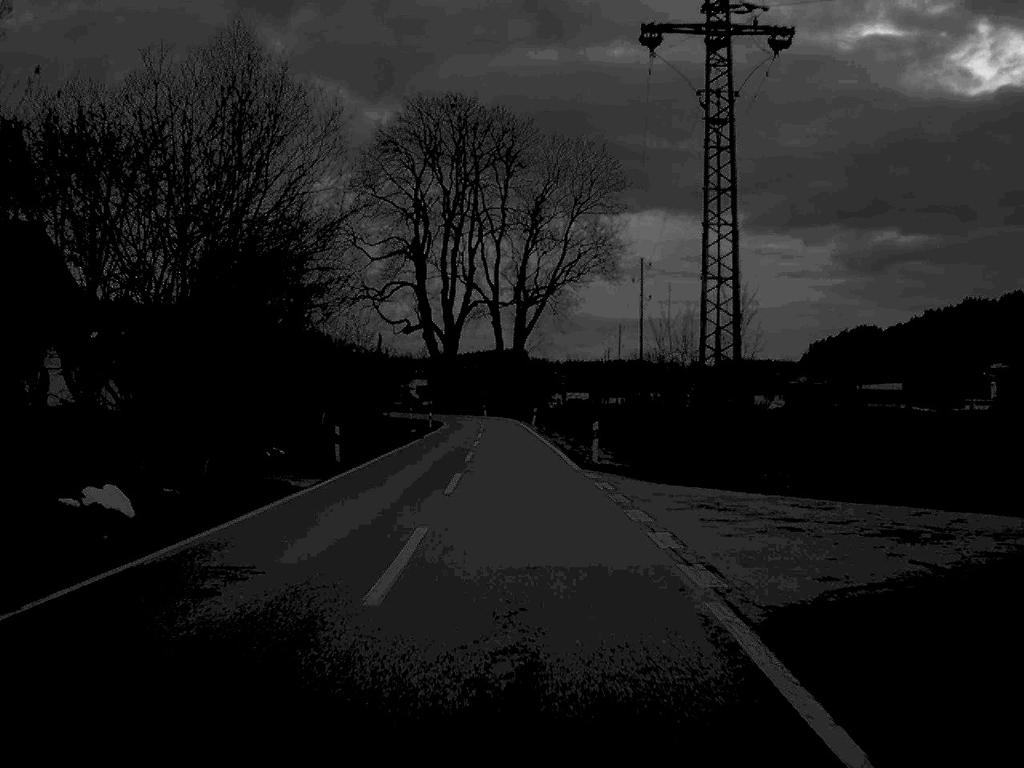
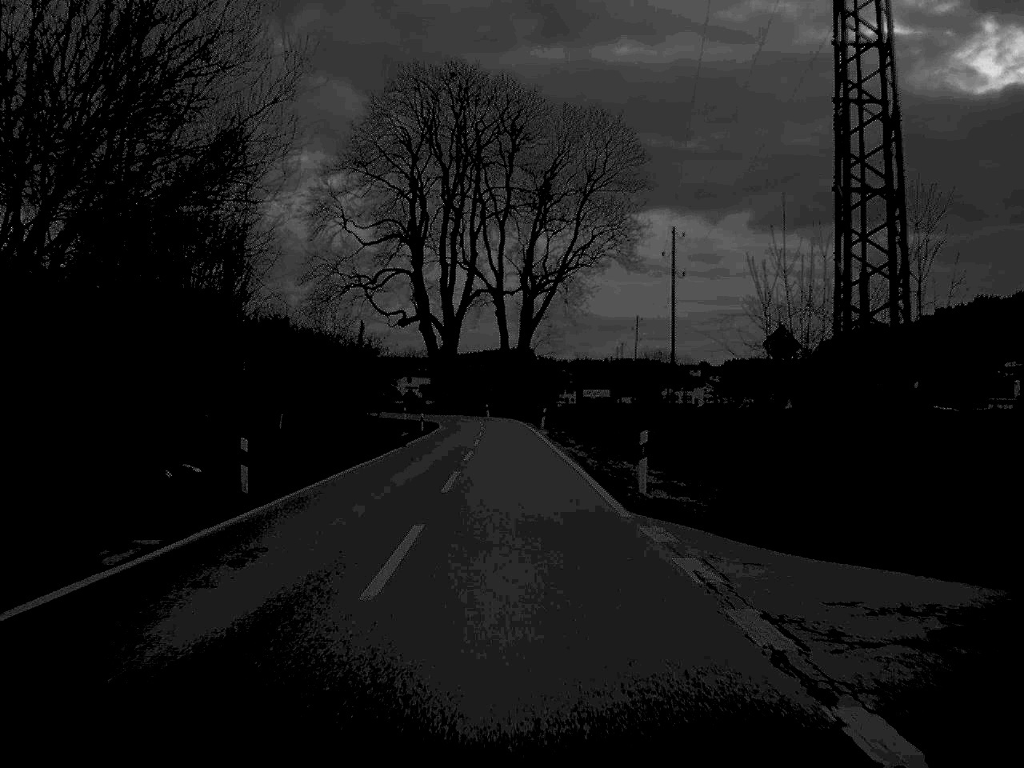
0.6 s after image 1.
(0.0, +12.0) m; 0°
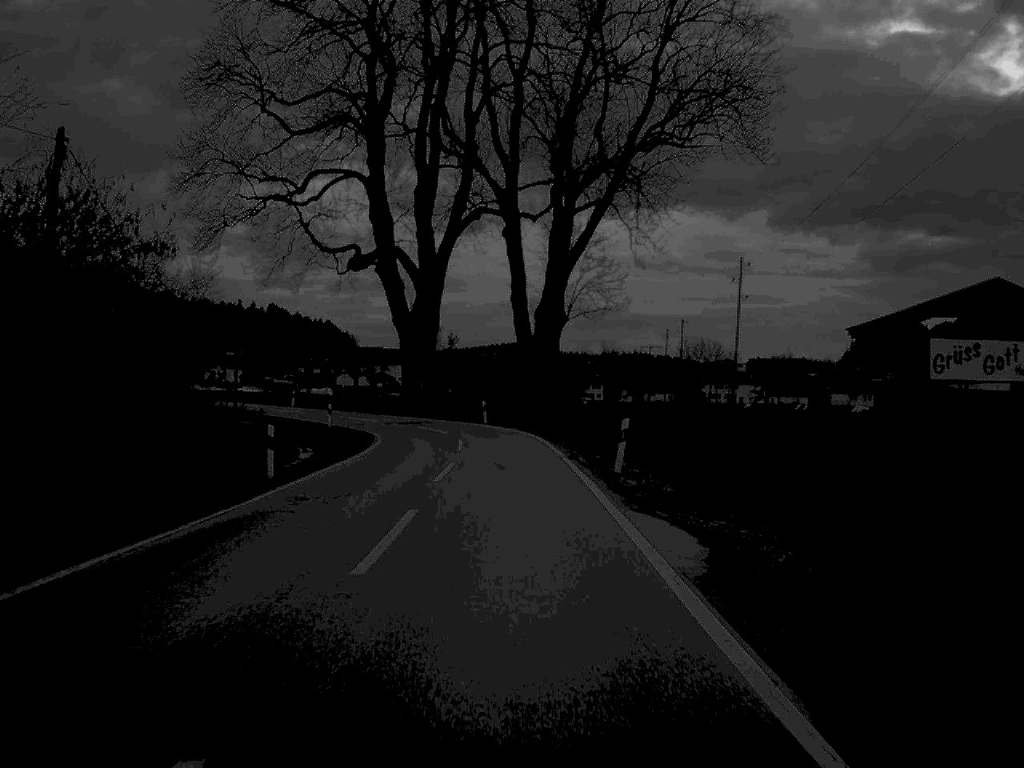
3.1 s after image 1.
(-0.4, +46.7) m; -1°
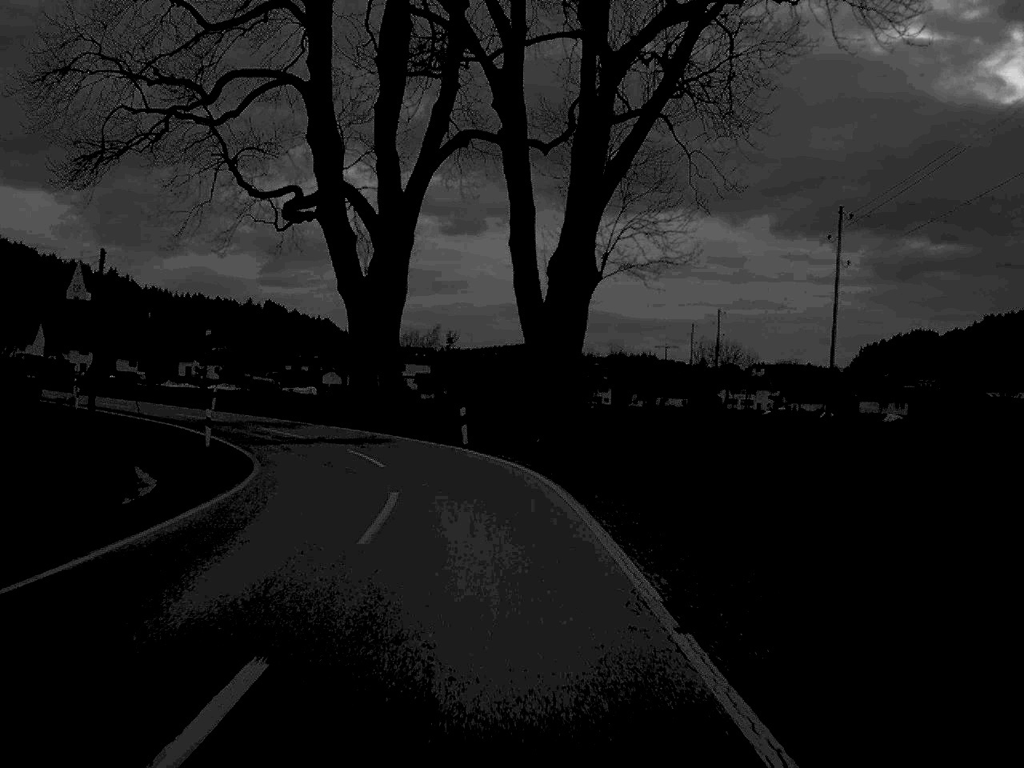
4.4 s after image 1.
(0.0, +21.4) m; 0°
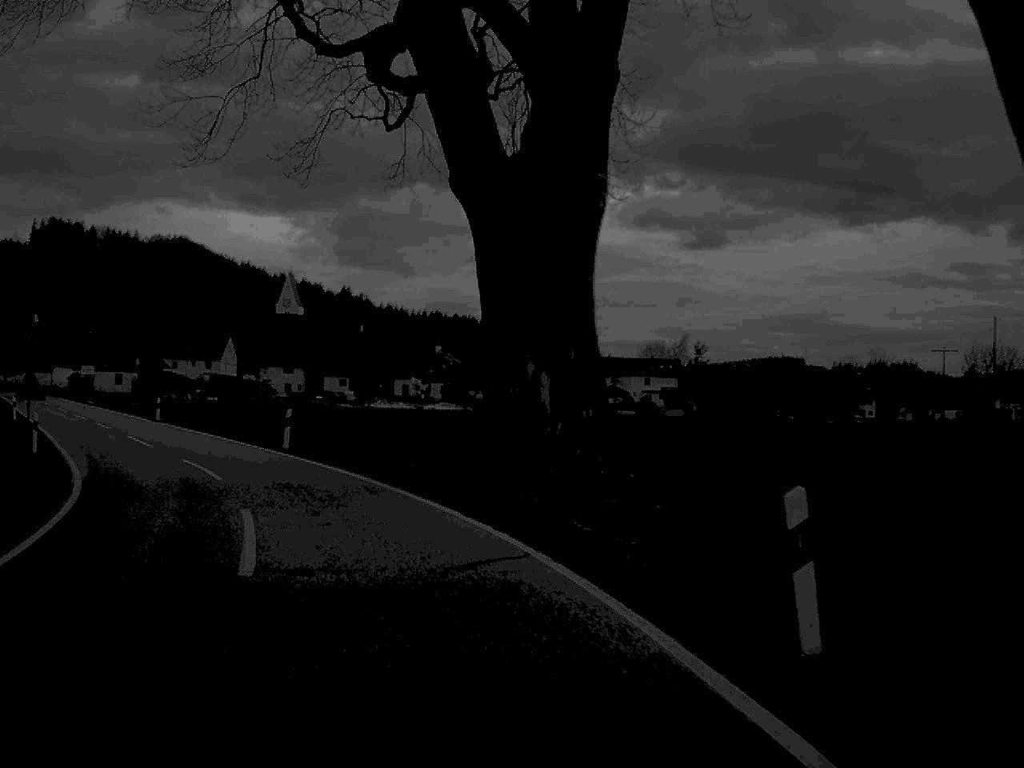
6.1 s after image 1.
(-1.6, +26.3) m; -11°
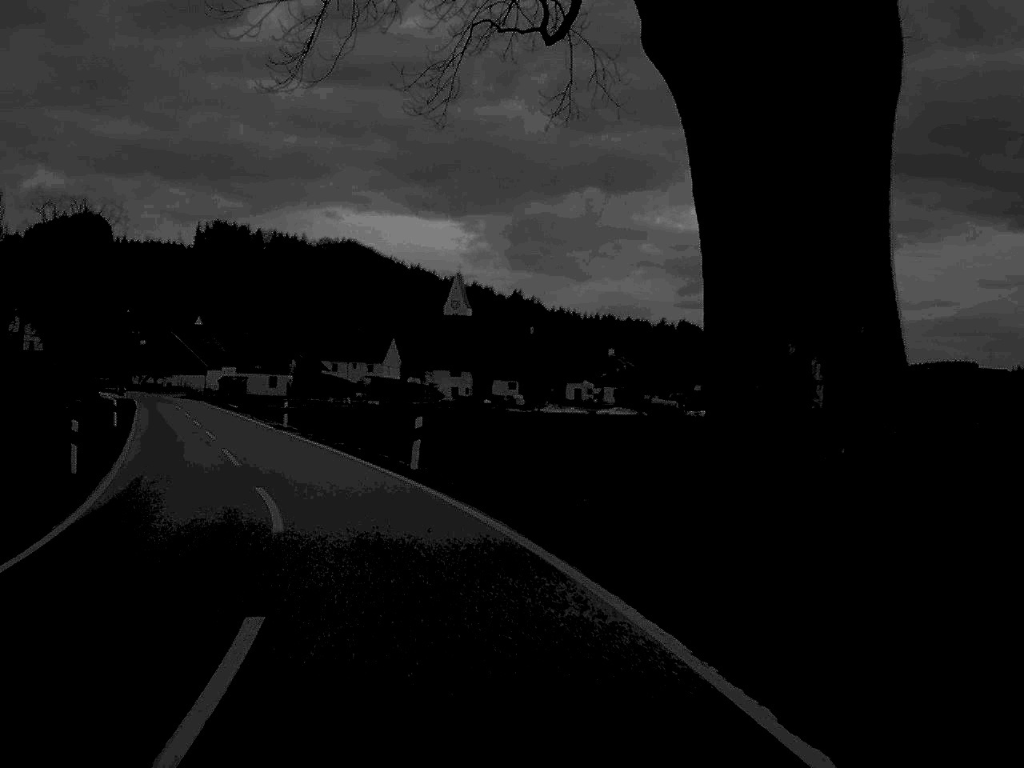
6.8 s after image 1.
(-0.6, +8.6) m; -8°
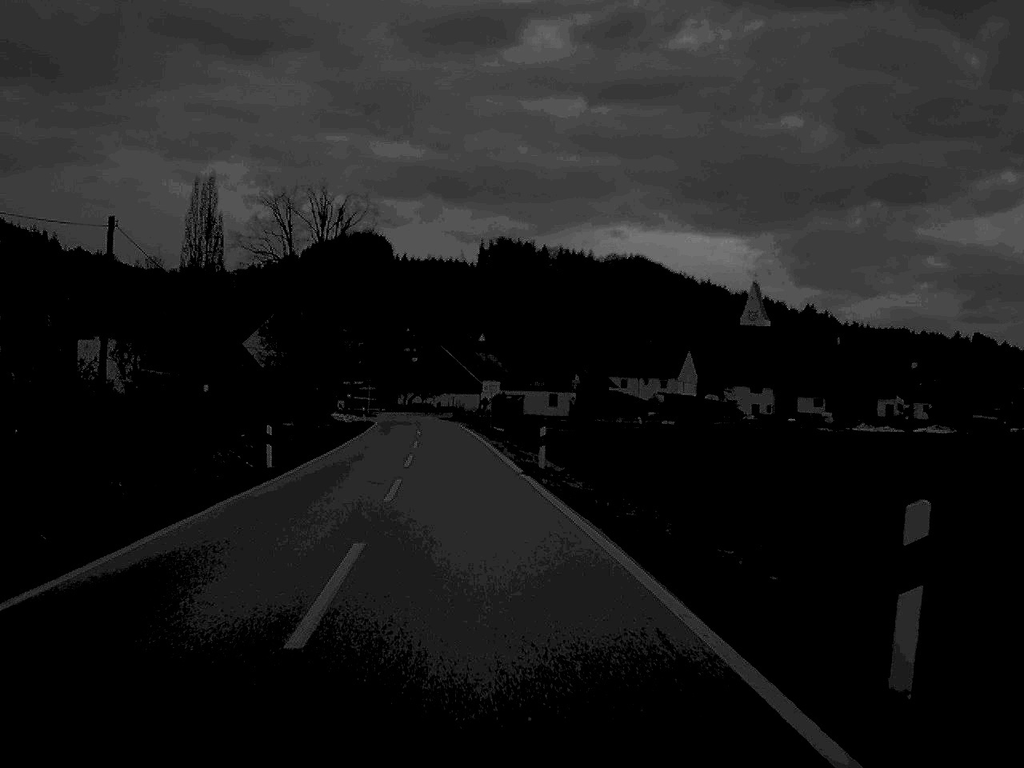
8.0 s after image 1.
(-2.3, +18.4) m; -13°
